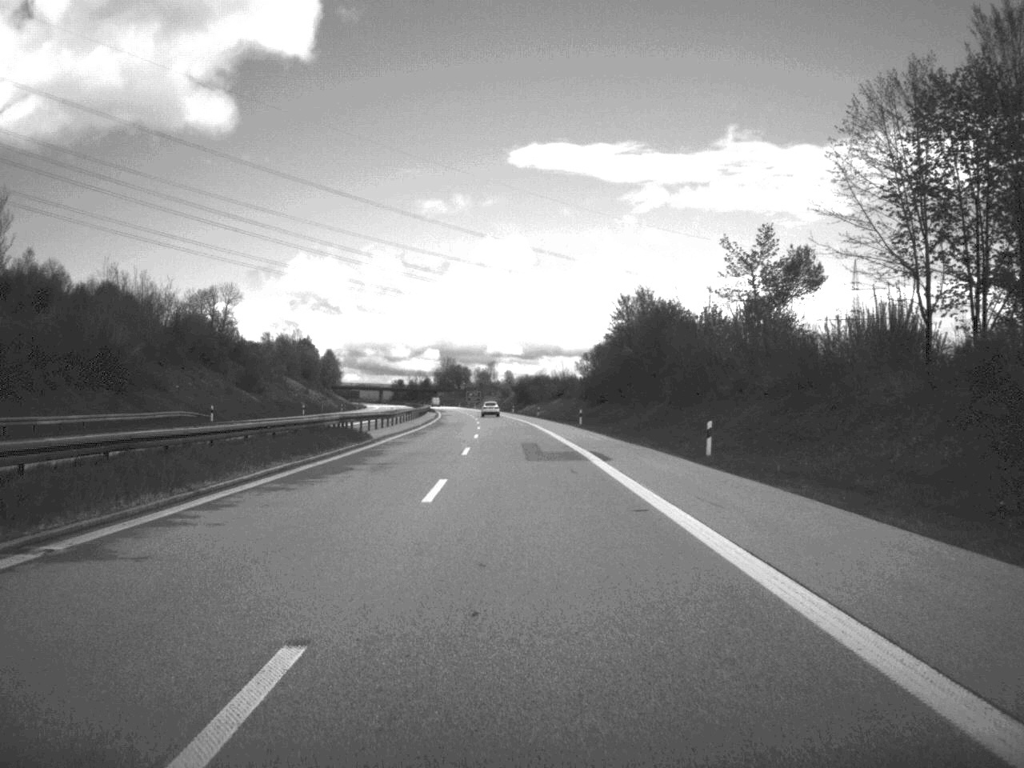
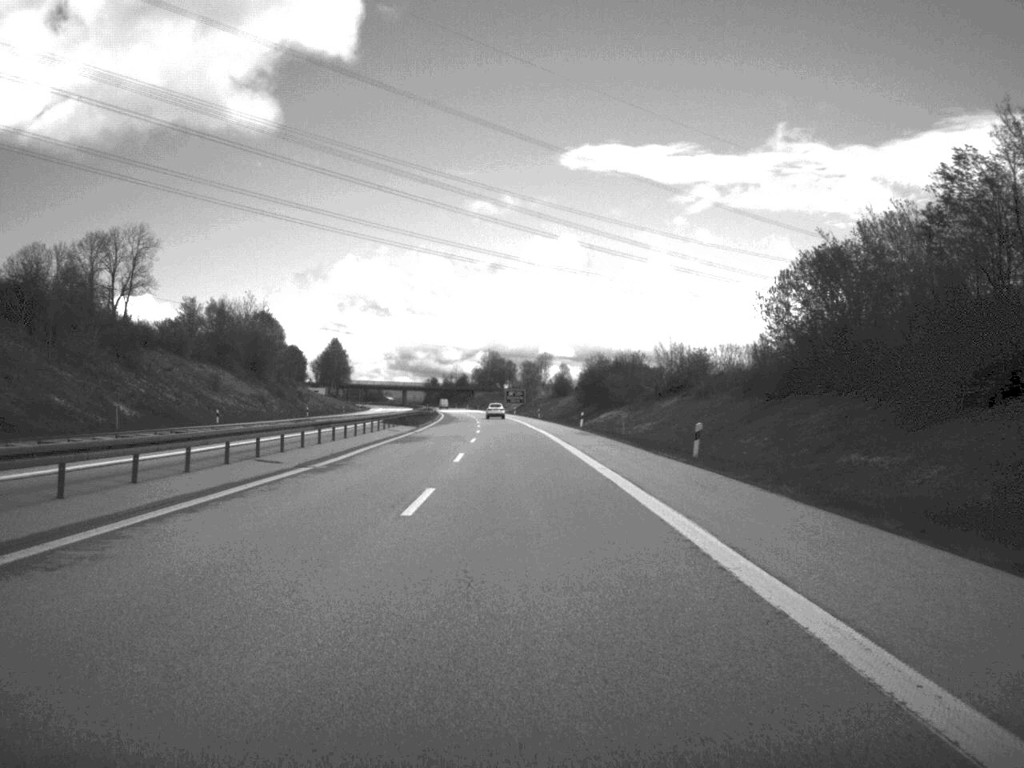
(-2.1, +96.8) m; -3°
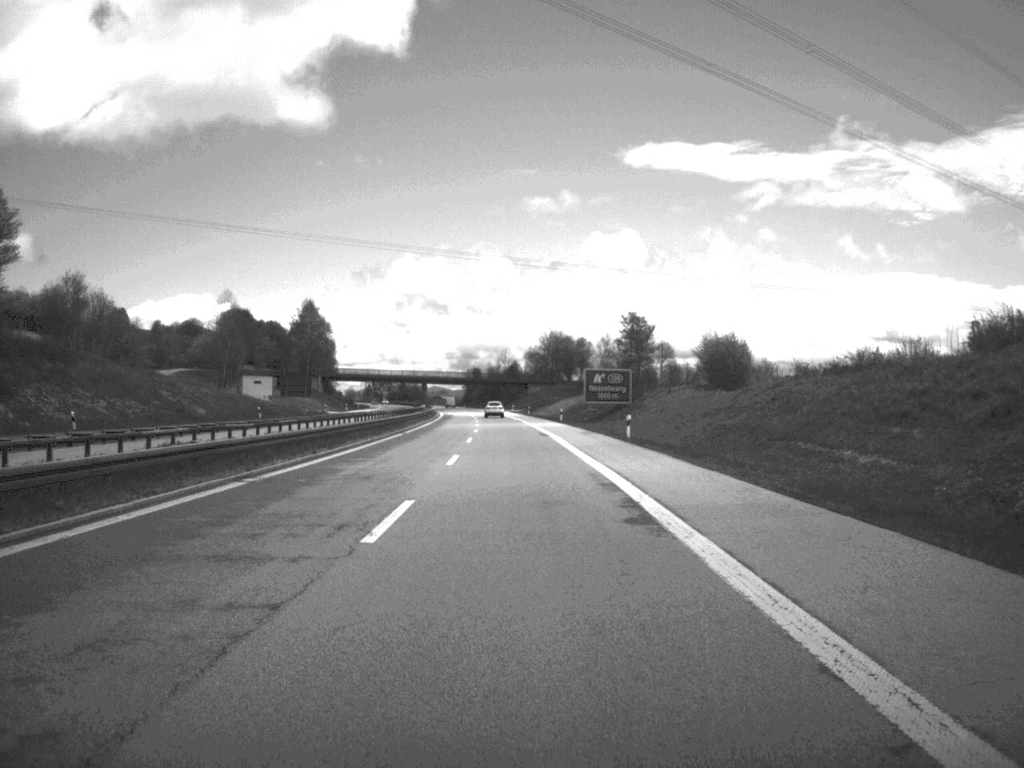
(-3.4, +127.3) m; -3°
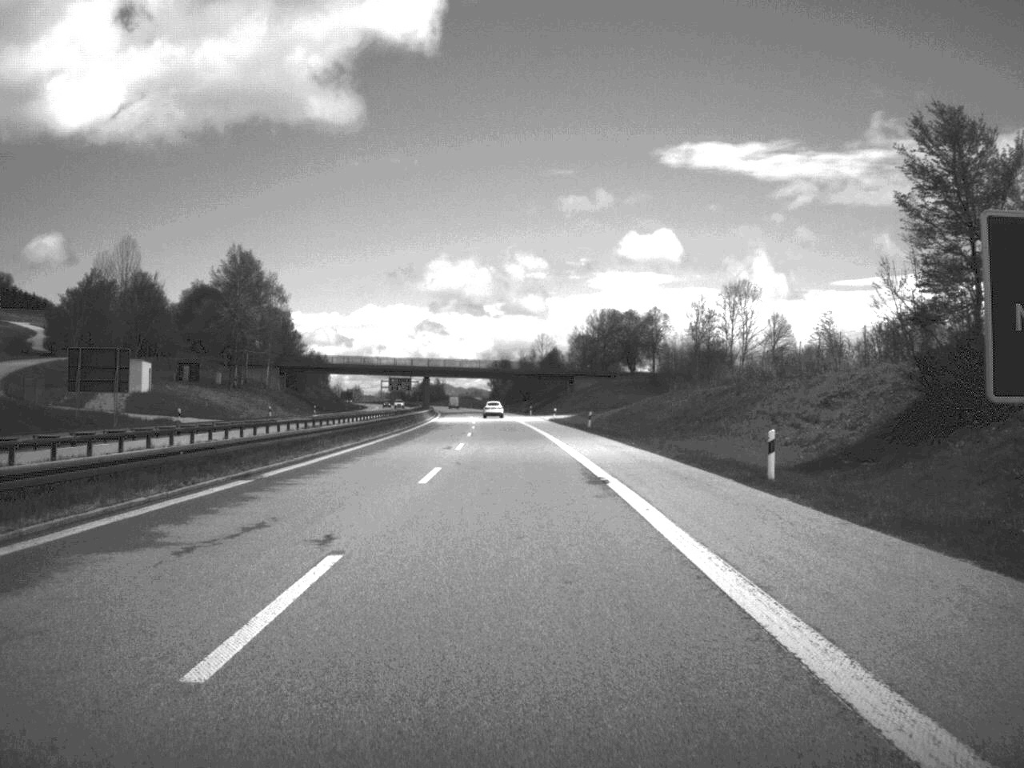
(-1.3, +78.2) m; -2°
